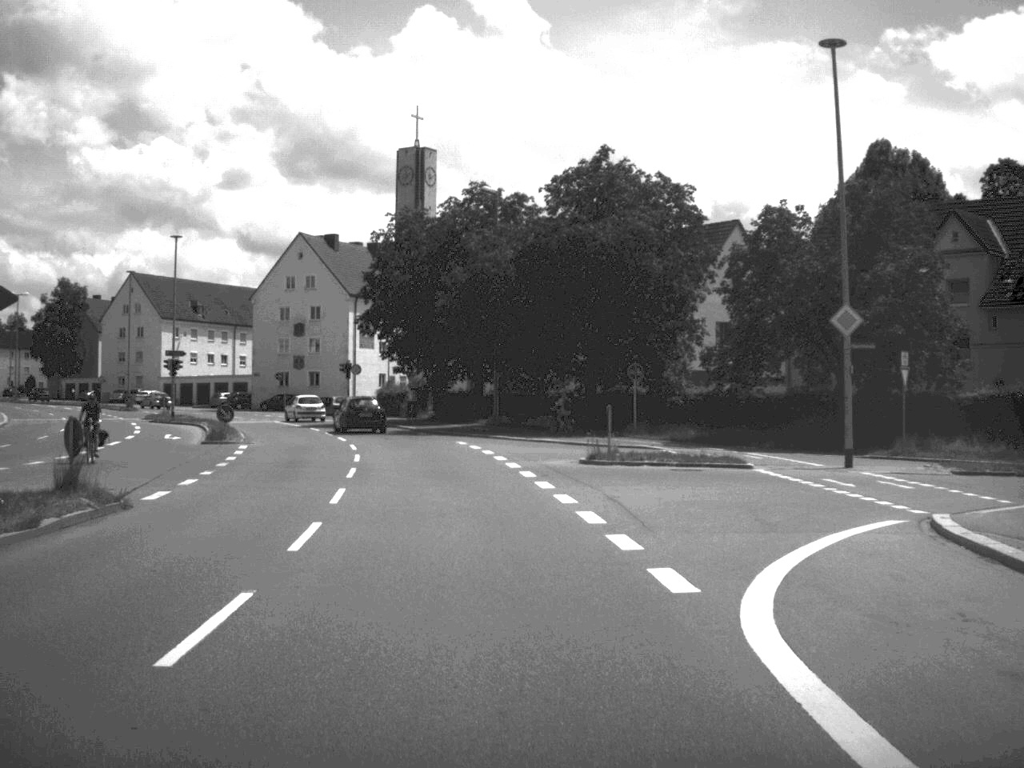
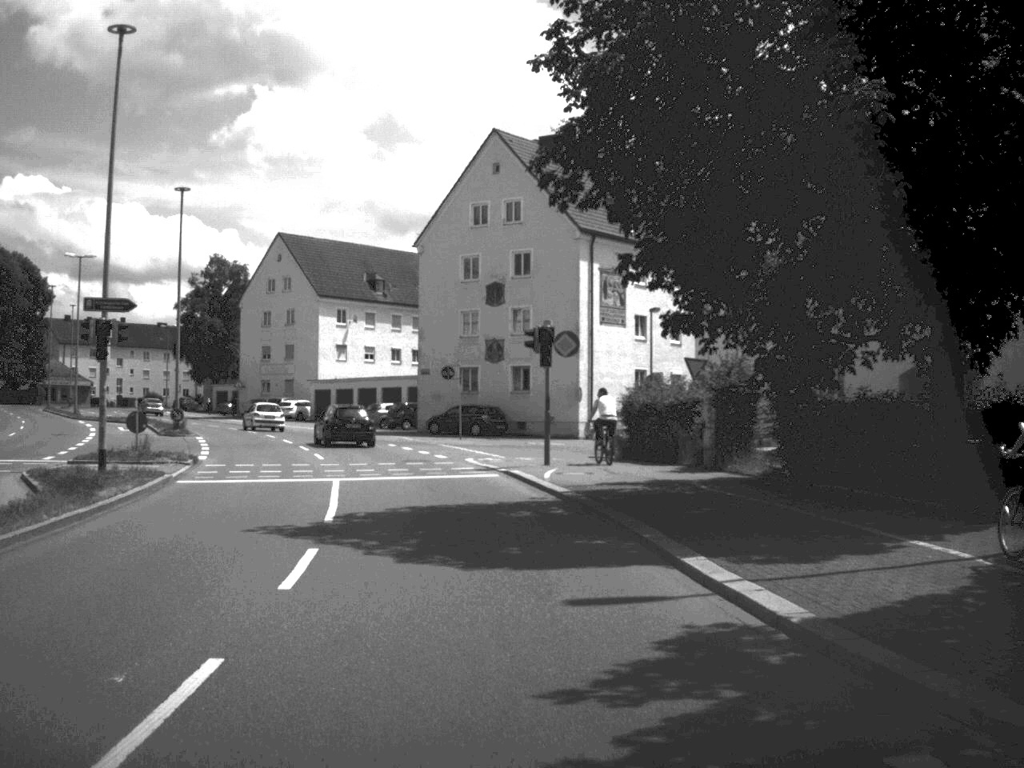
(-4.4, +43.7) m; -12°
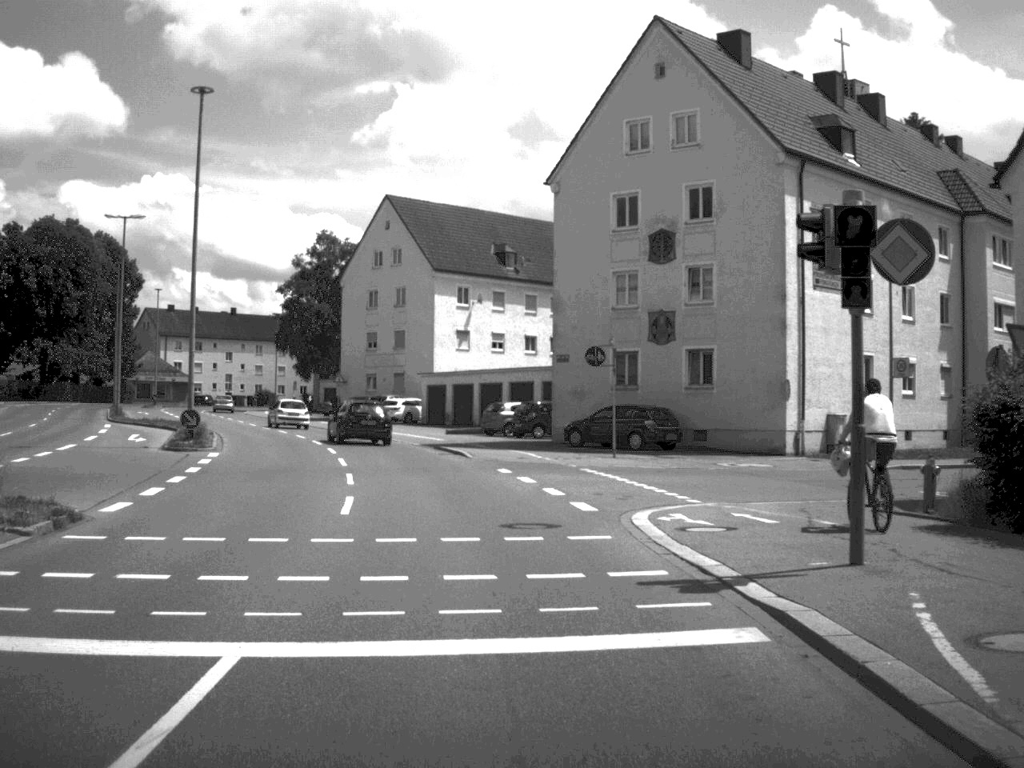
(-1.0, +17.9) m; -7°
